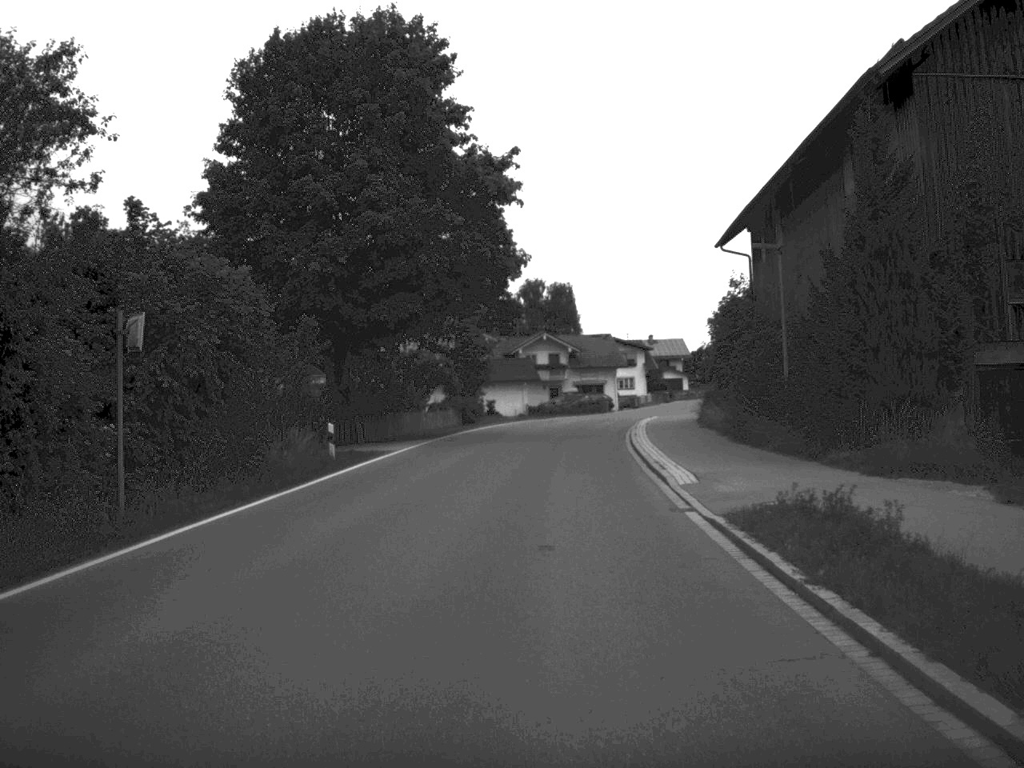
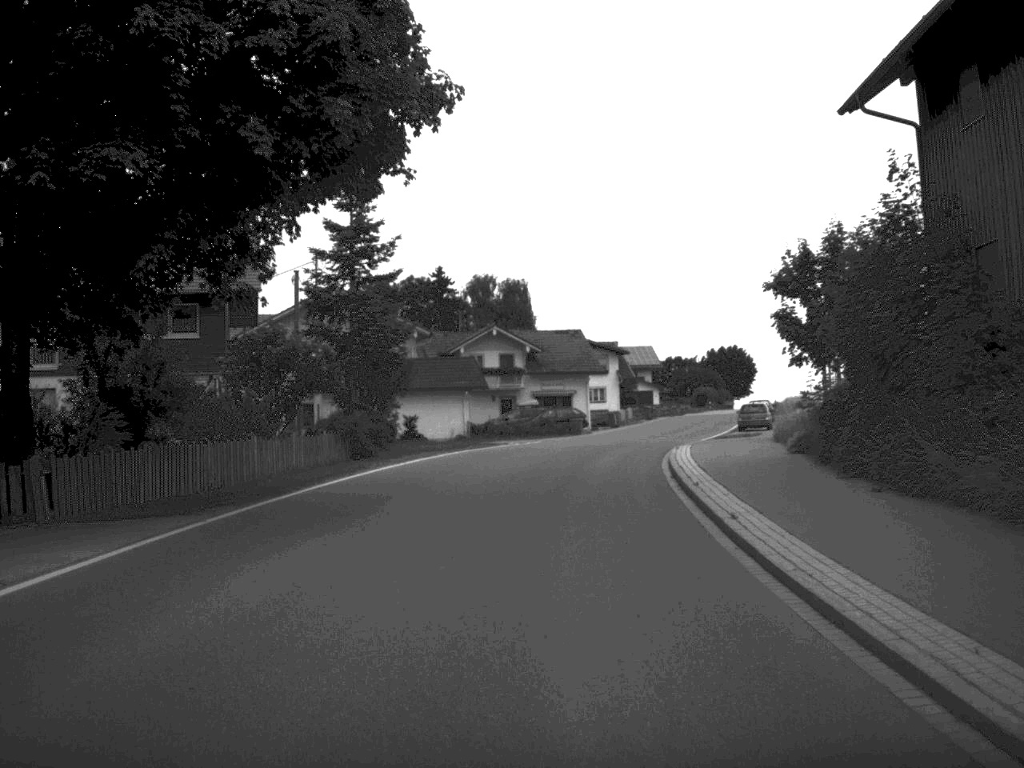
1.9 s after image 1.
(+0.4, +24.6) m; +2°
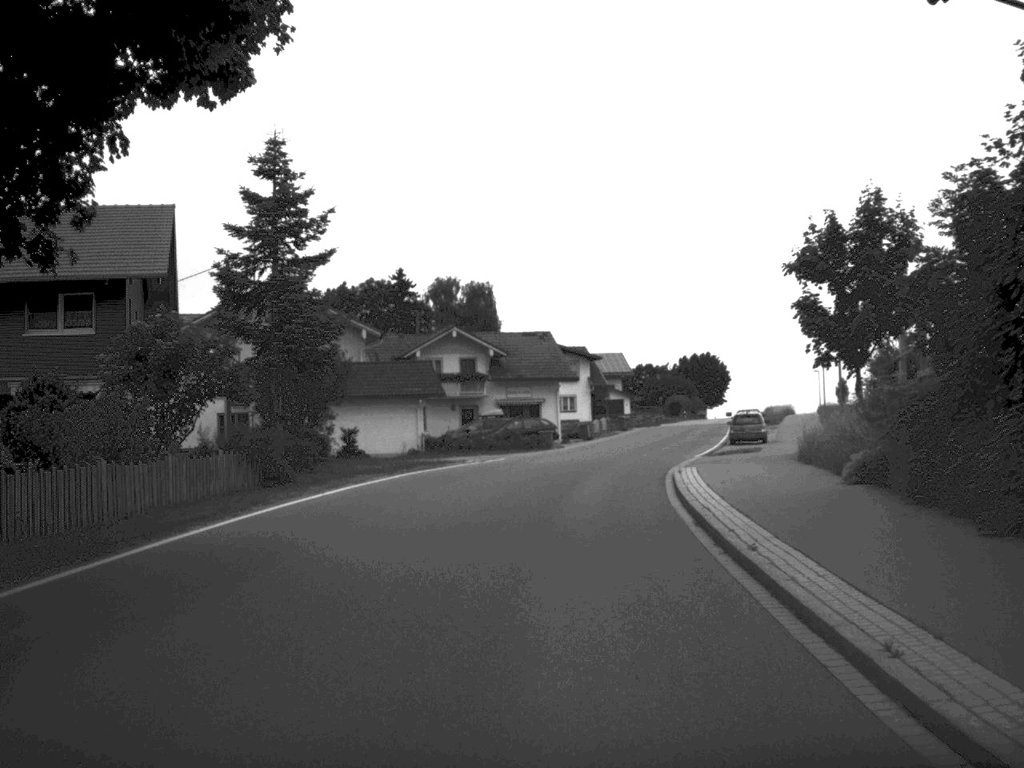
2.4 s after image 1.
(+0.1, +7.5) m; +2°
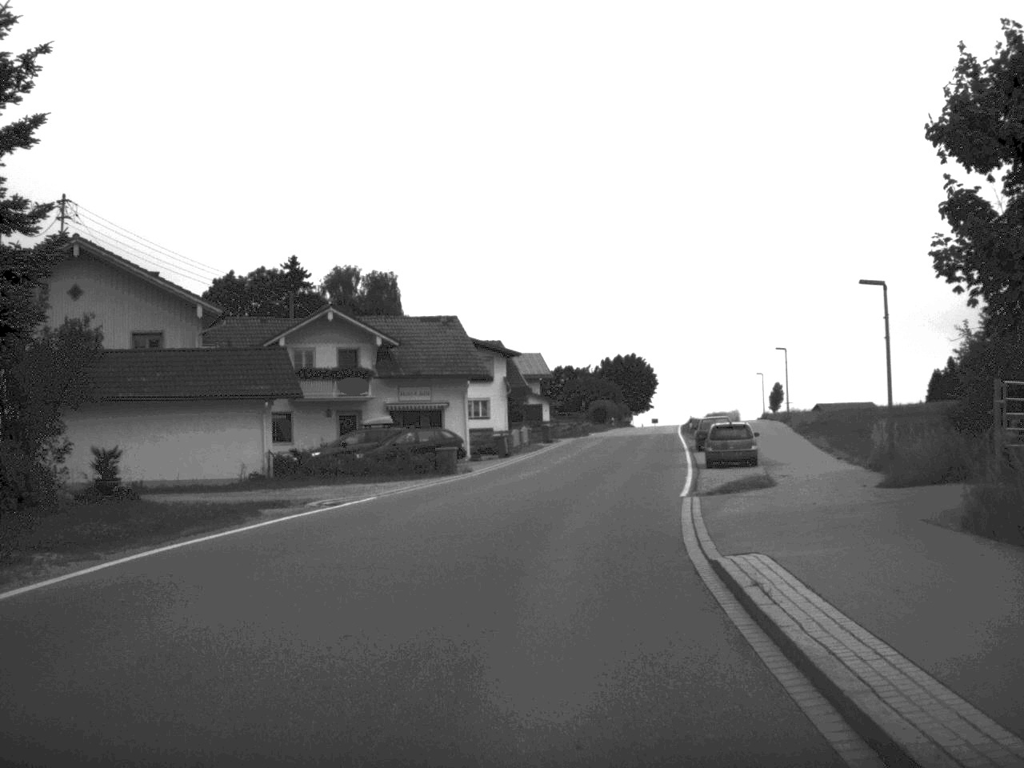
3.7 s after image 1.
(+0.5, +16.1) m; +4°
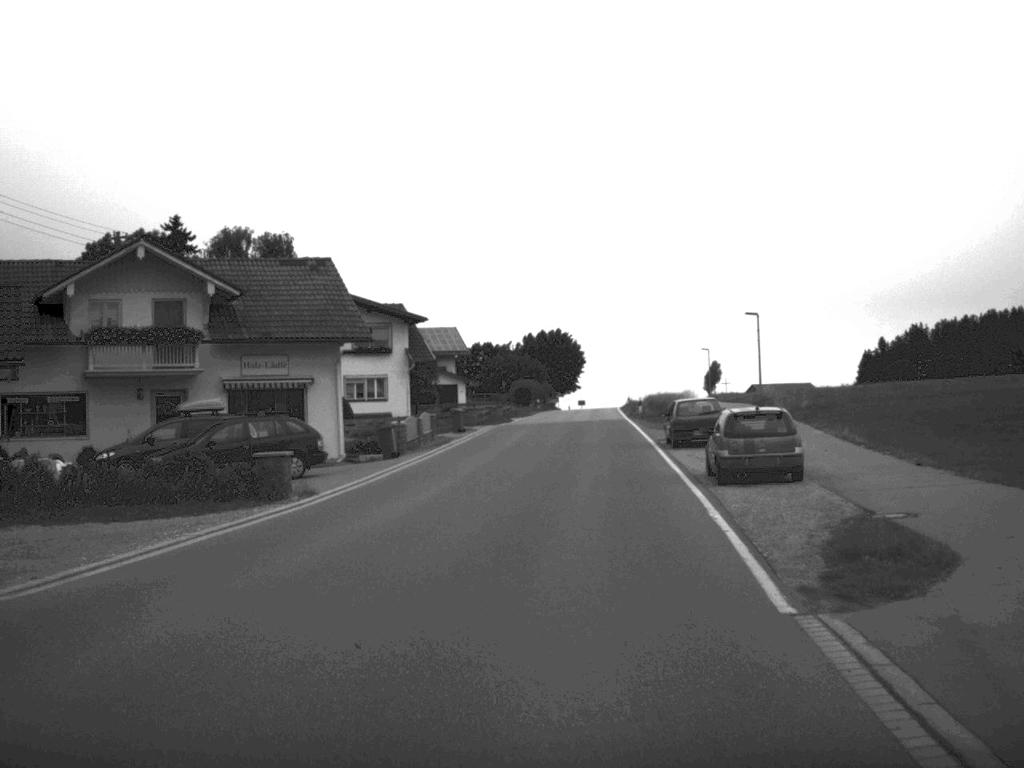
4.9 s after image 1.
(+0.5, +16.1) m; +4°
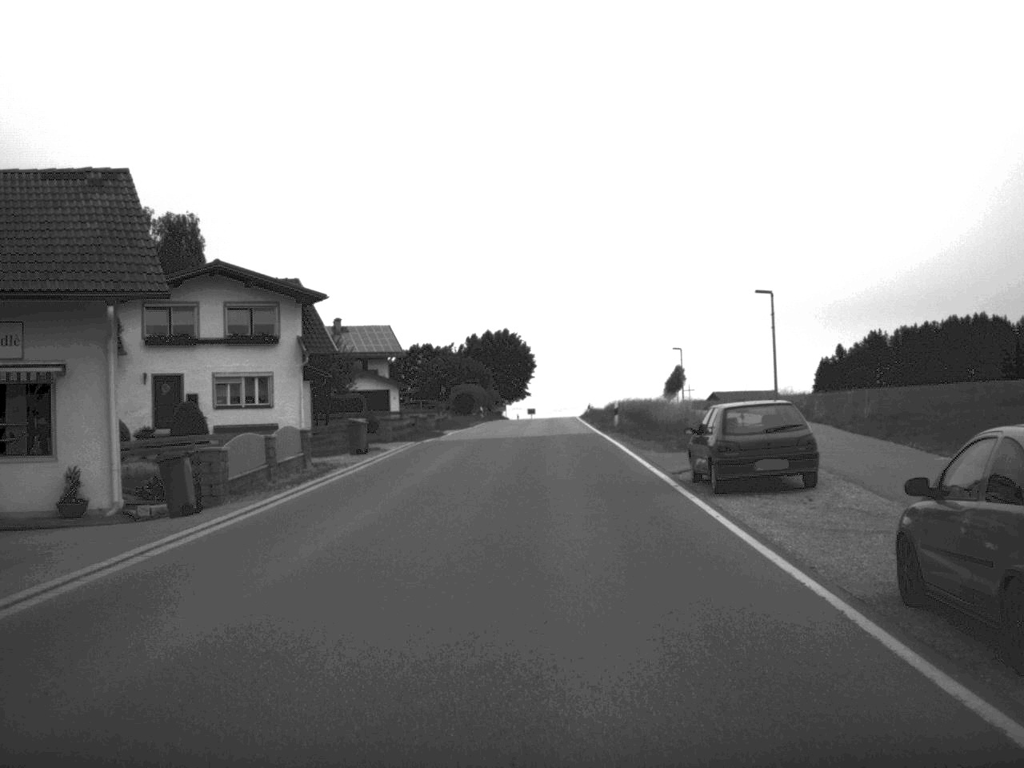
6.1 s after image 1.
(+0.4, +16.5) m; +2°
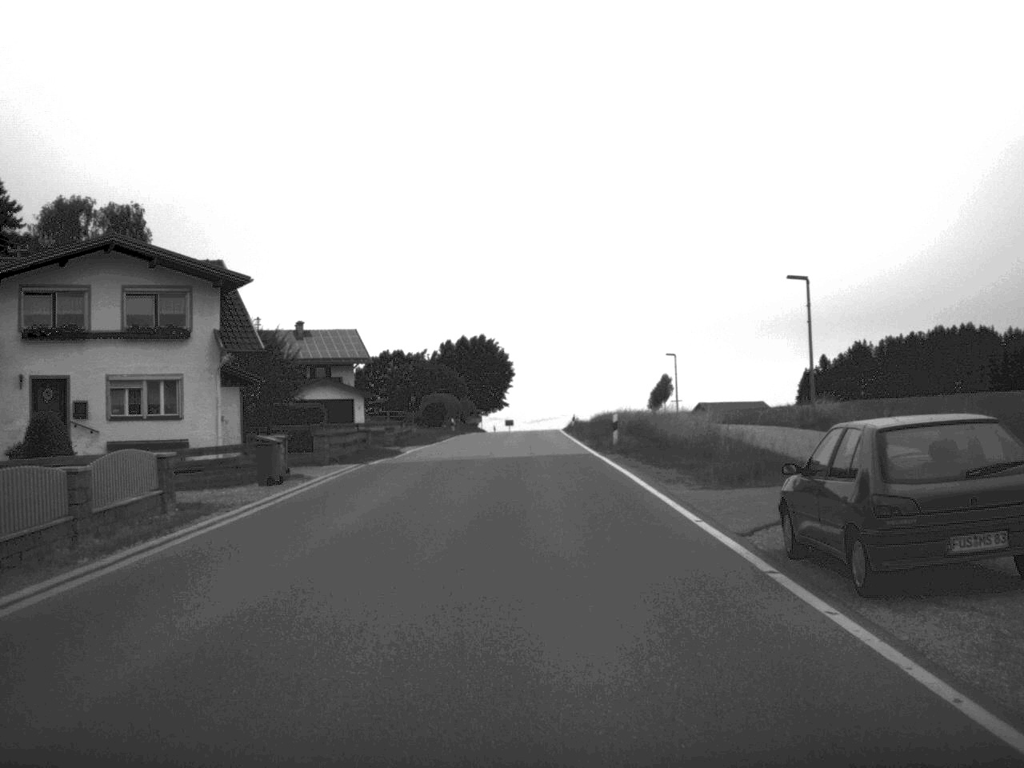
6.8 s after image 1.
(+0.1, +9.6) m; +1°
